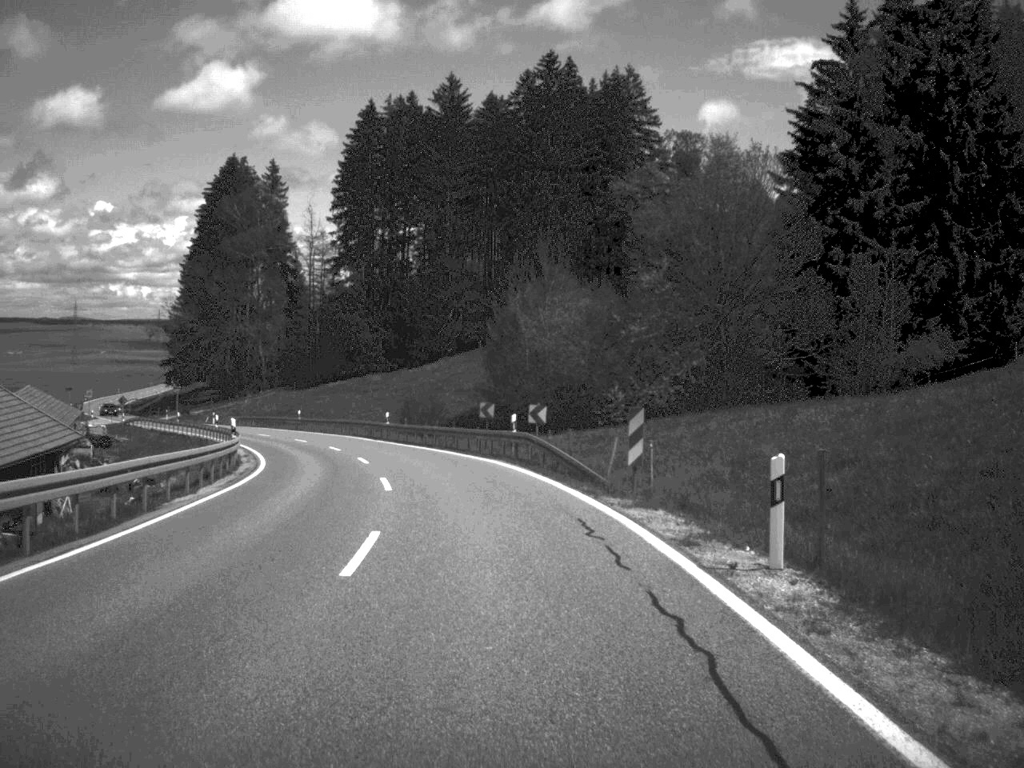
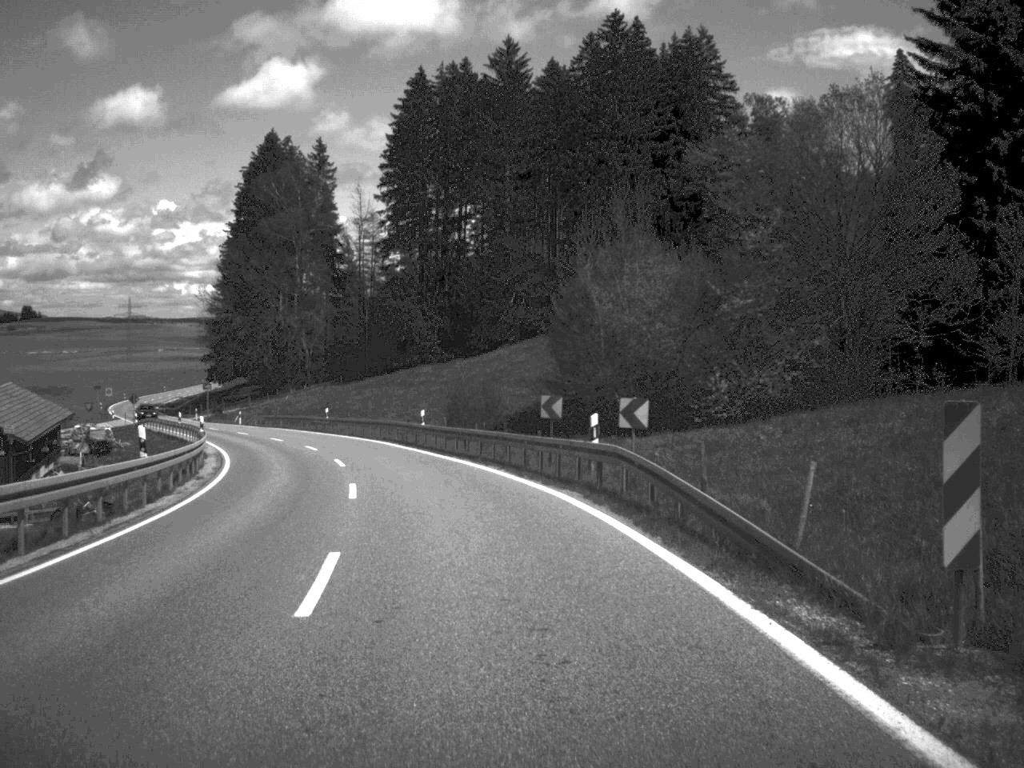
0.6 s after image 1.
(-0.4, +13.9) m; -3°
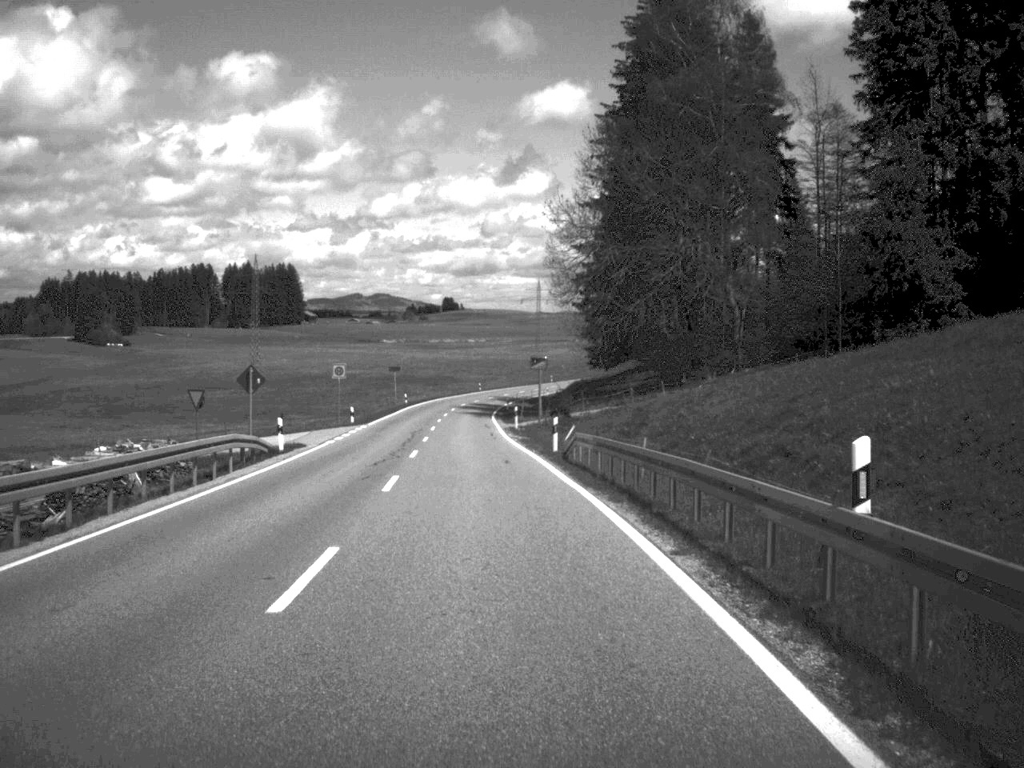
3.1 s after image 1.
(-9.7, +57.8) m; -19°
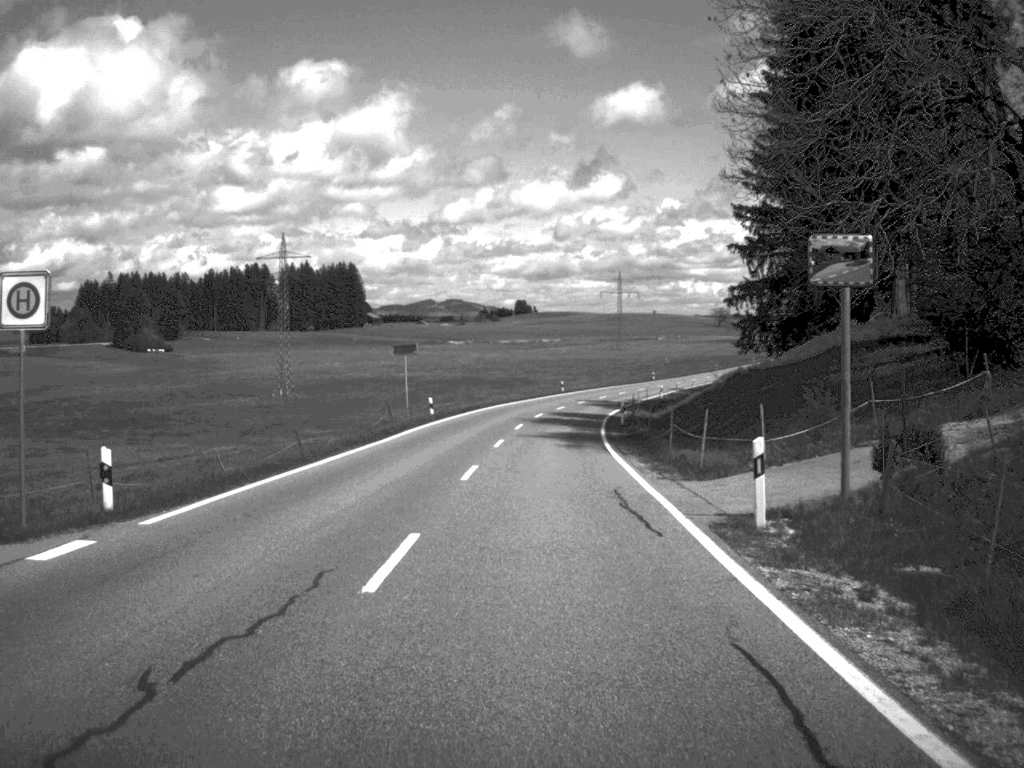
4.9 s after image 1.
(-2.3, +46.0) m; -3°
